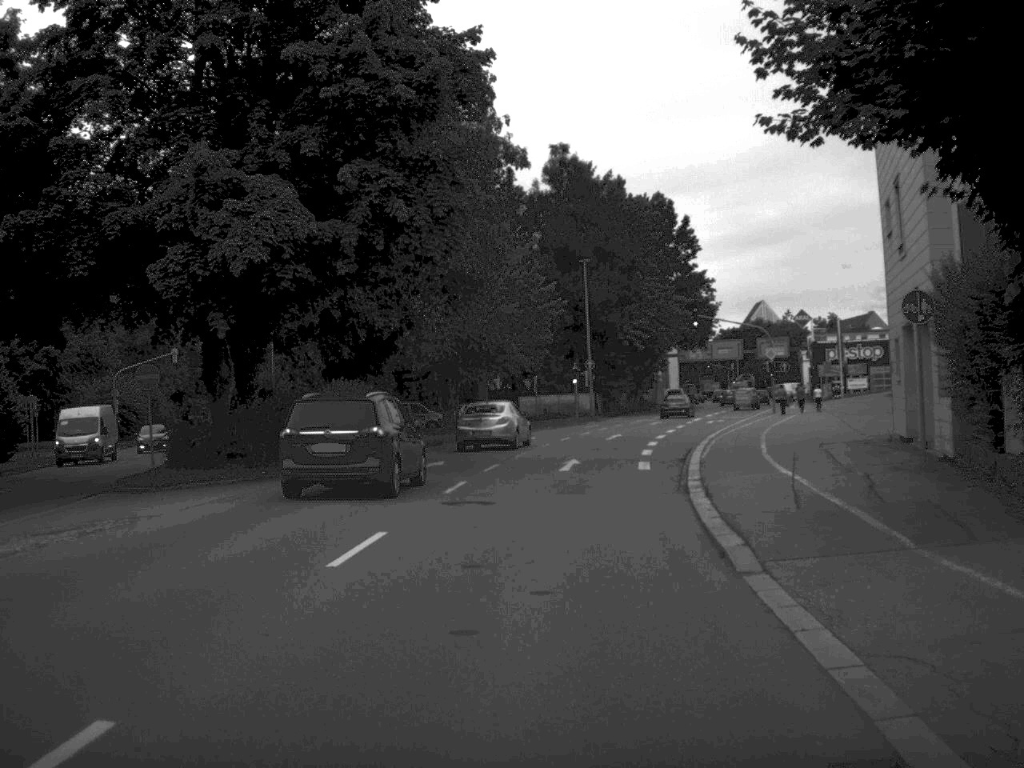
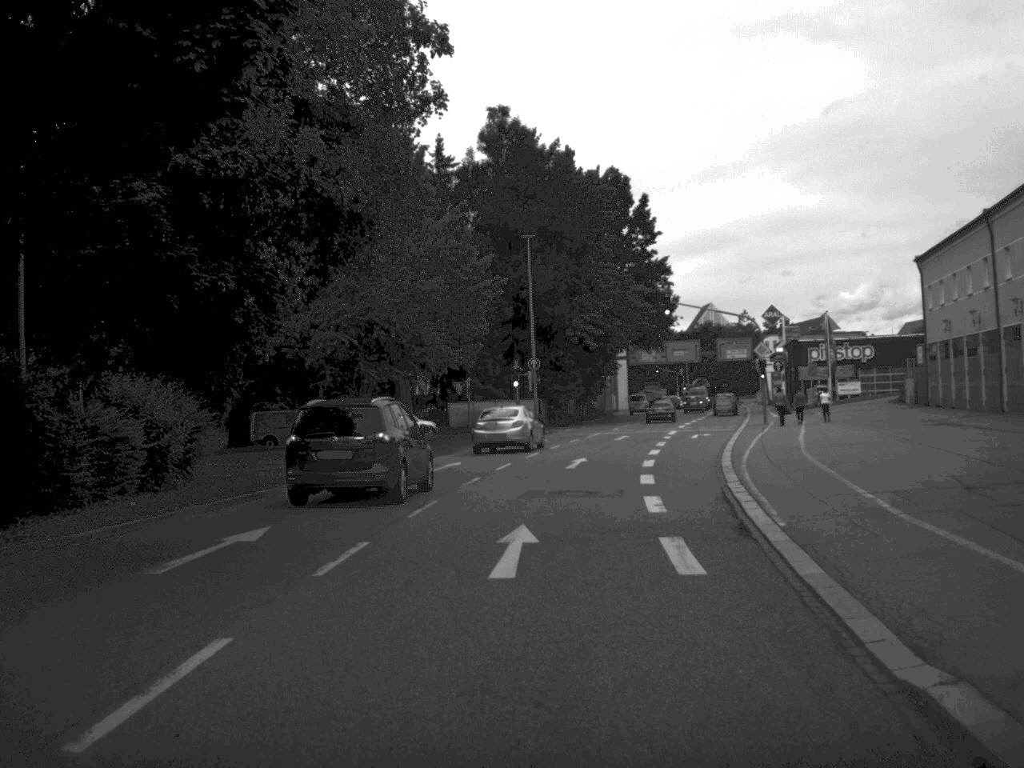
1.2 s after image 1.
(+0.4, +15.2) m; +3°
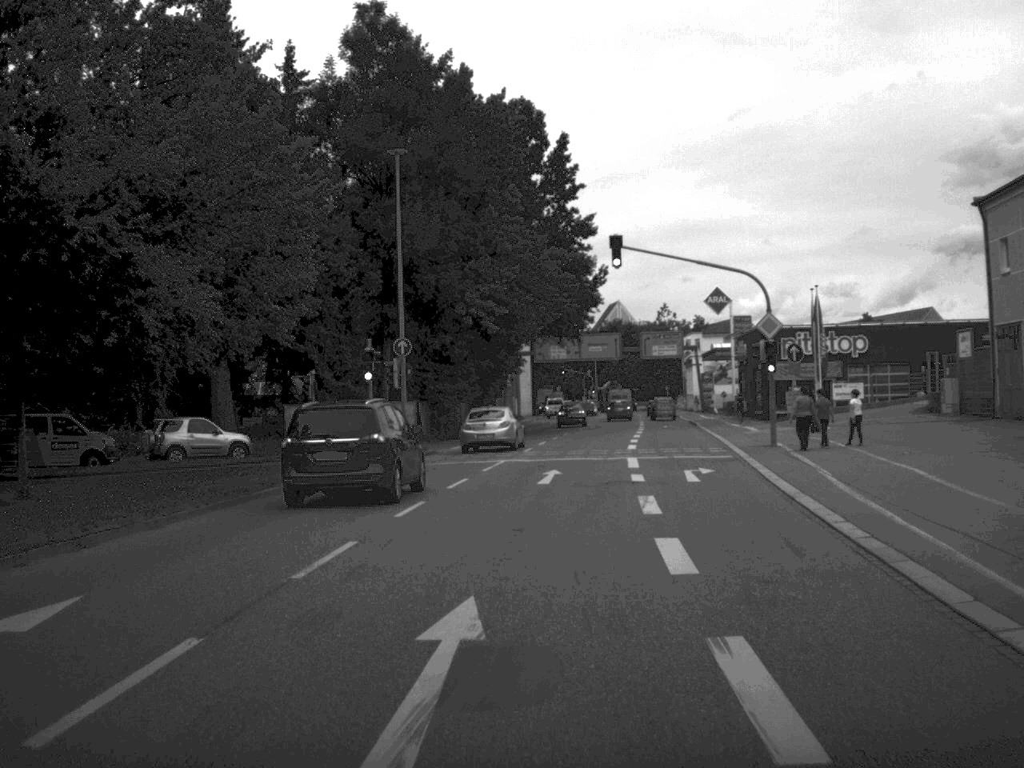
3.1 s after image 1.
(+1.0, +23.3) m; +4°
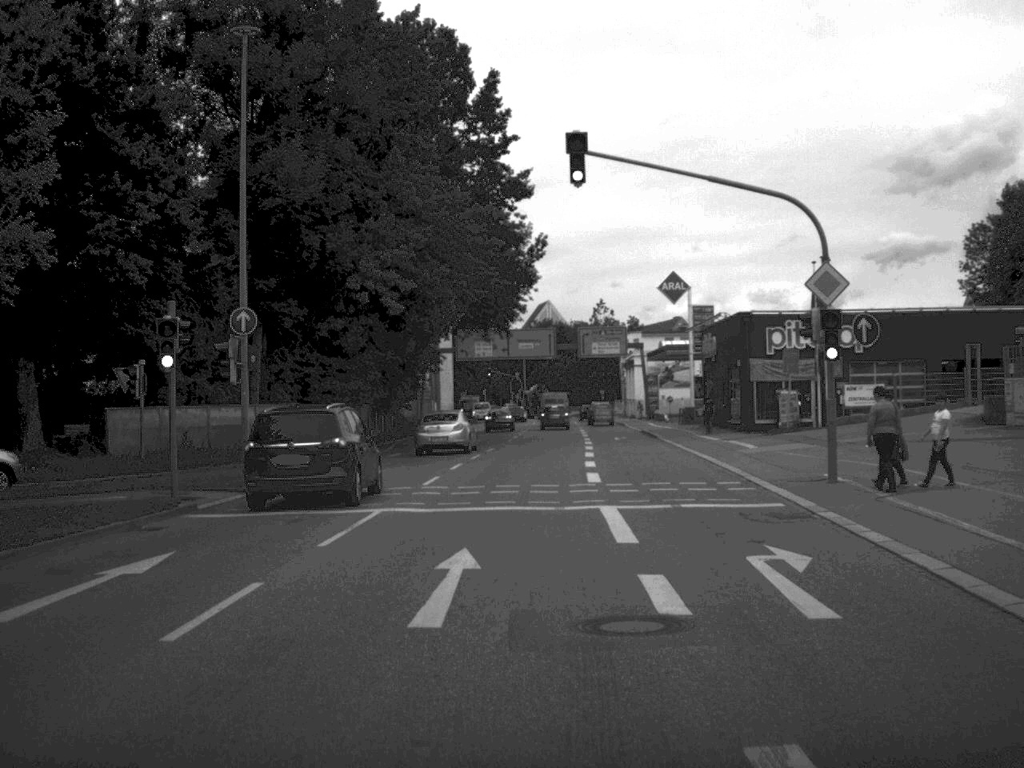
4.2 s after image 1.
(+0.4, +14.8) m; +3°
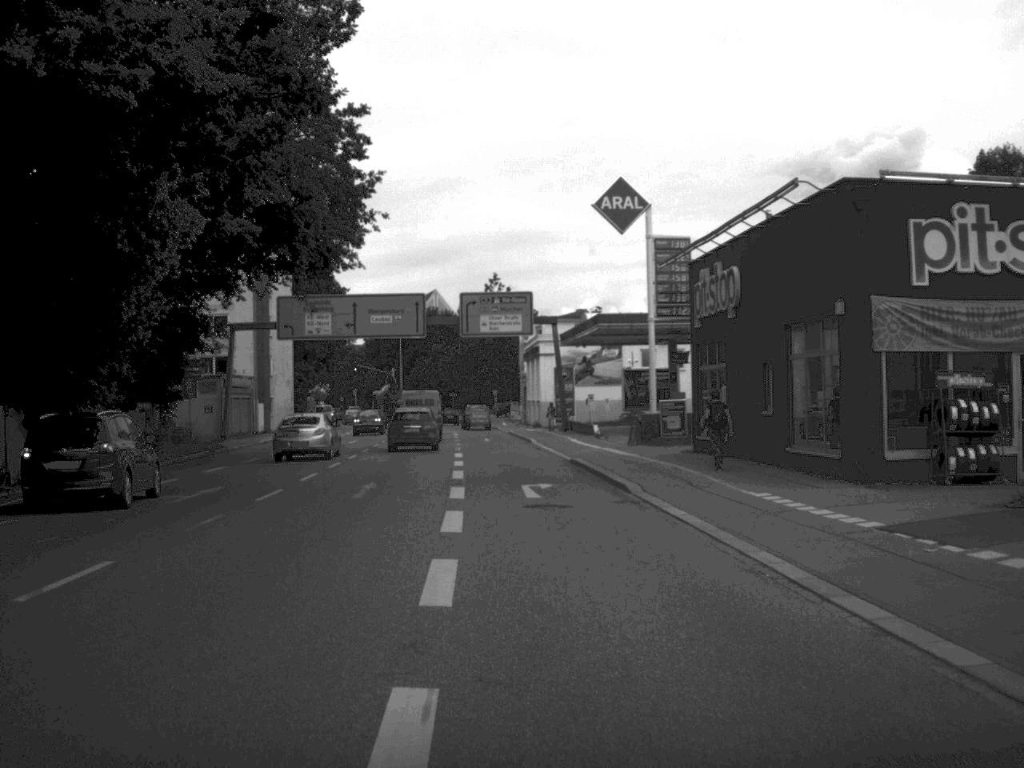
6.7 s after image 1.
(+1.8, +33.0) m; +4°
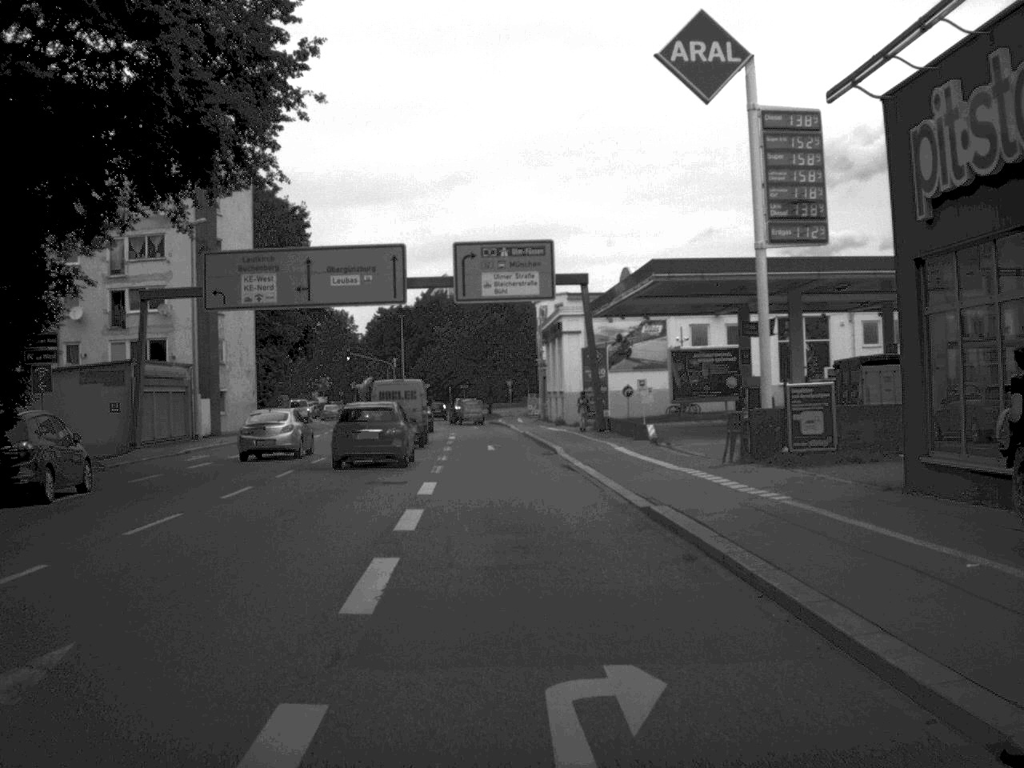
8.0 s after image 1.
(-0.1, +18.3) m; -1°
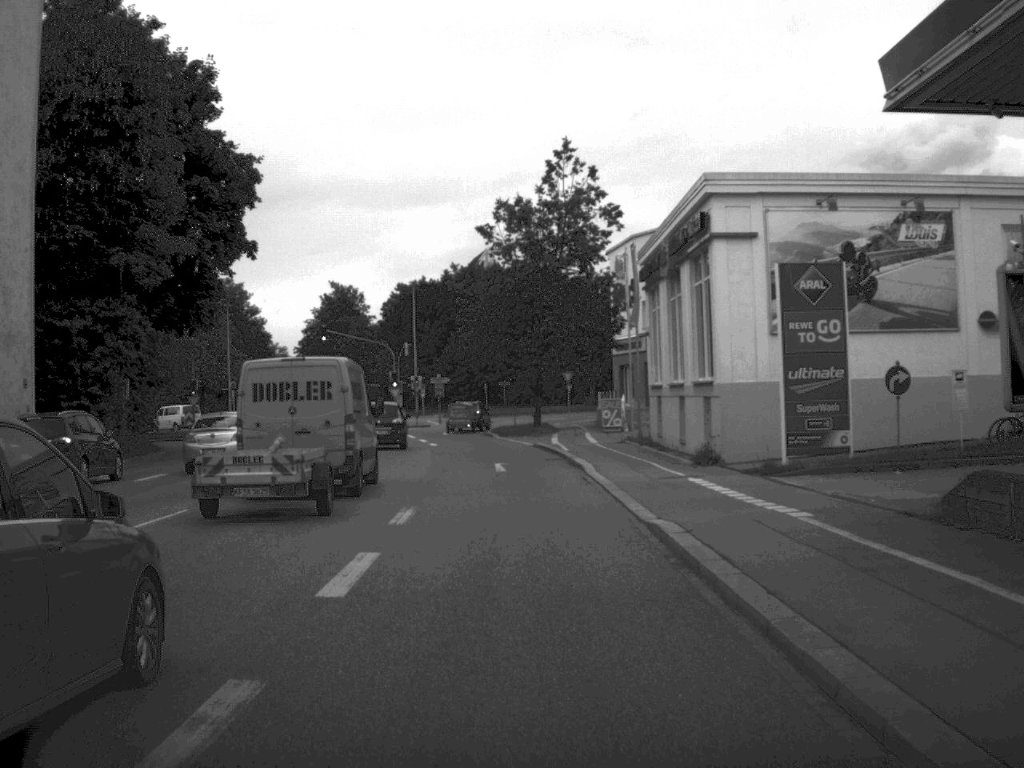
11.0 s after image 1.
(-1.0, +40.6) m; -2°
